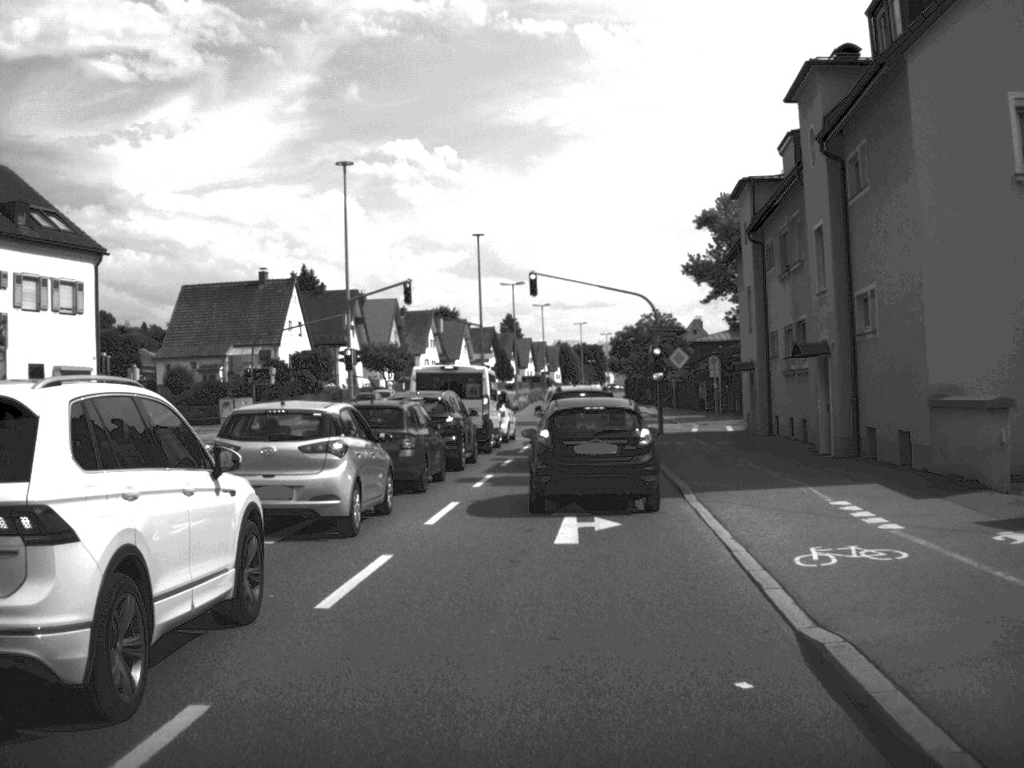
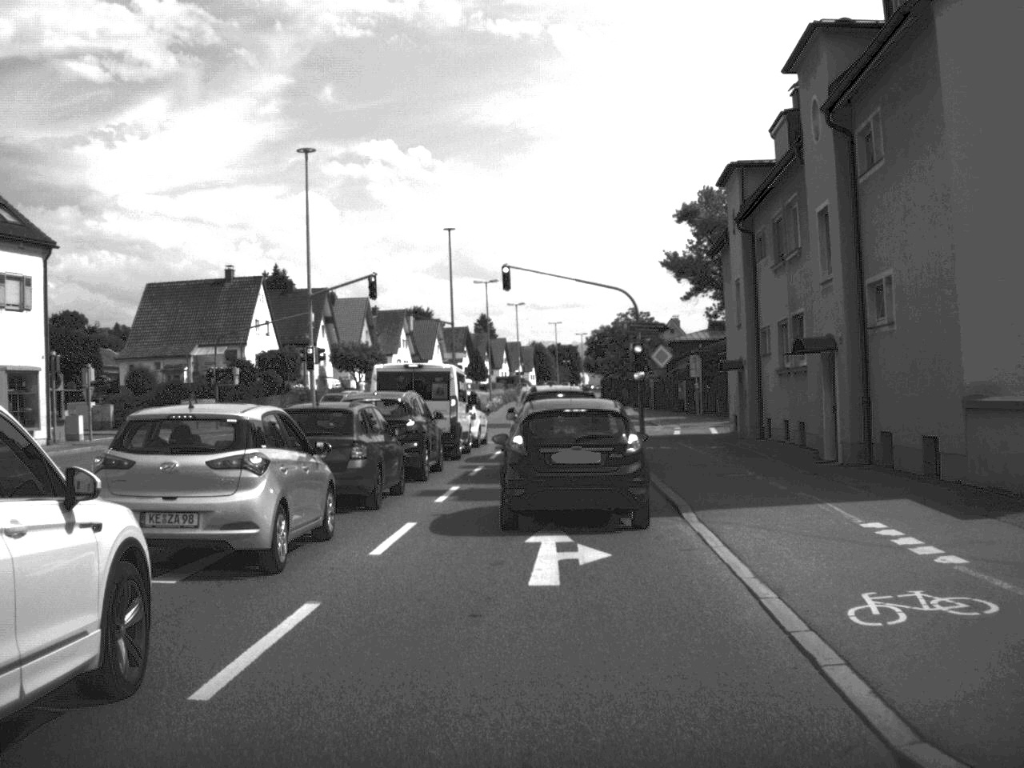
(0.0, +2.8) m; +1°
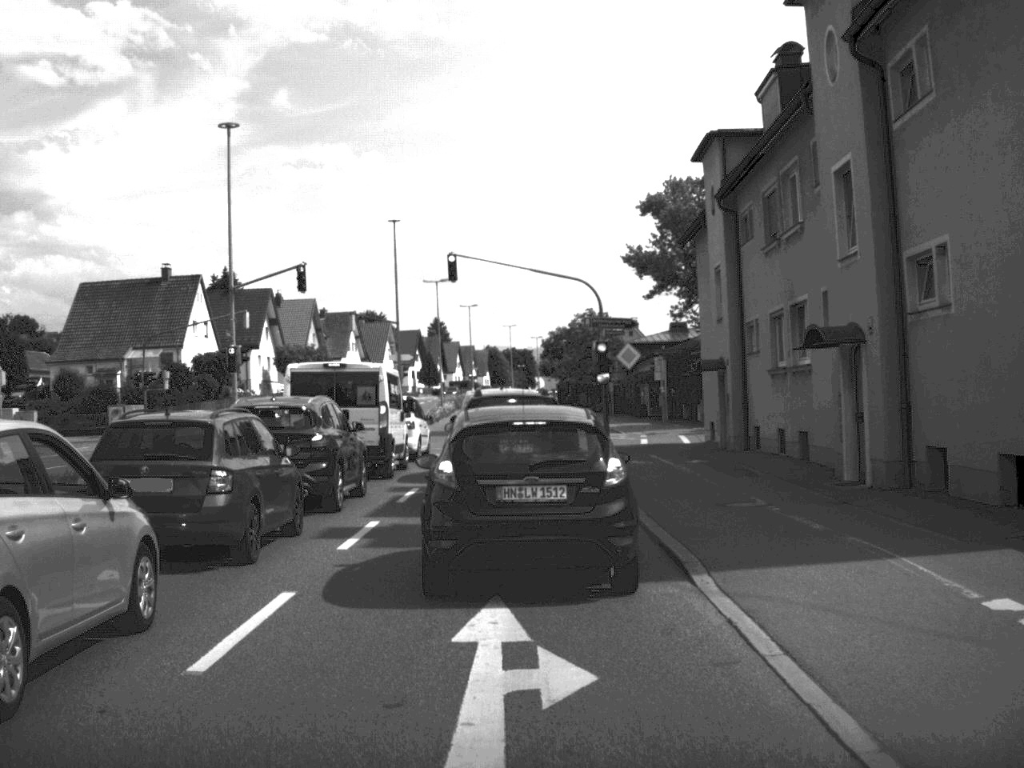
(+0.1, +5.1) m; +2°
